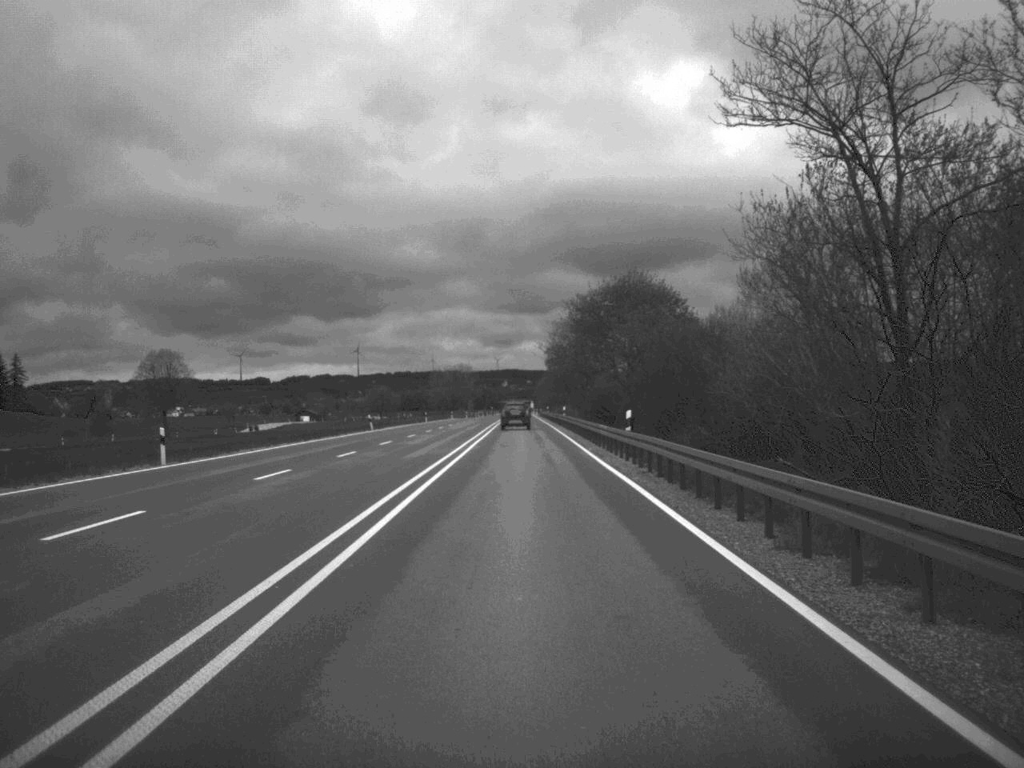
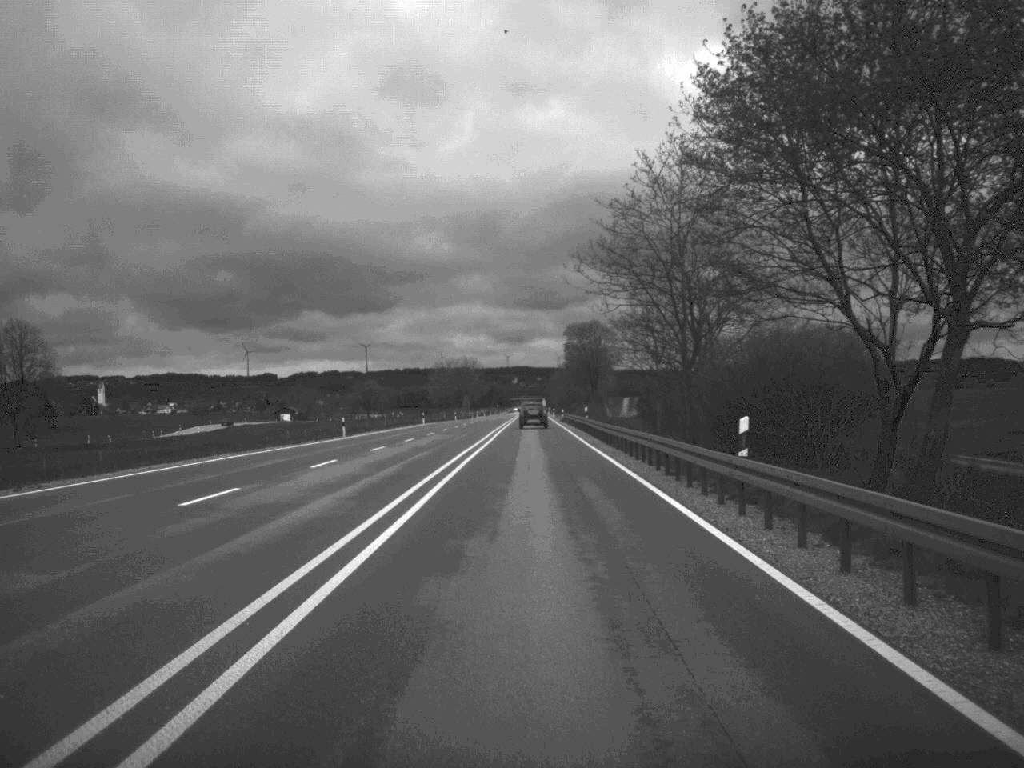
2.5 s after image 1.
(-0.4, +66.2) m; -1°
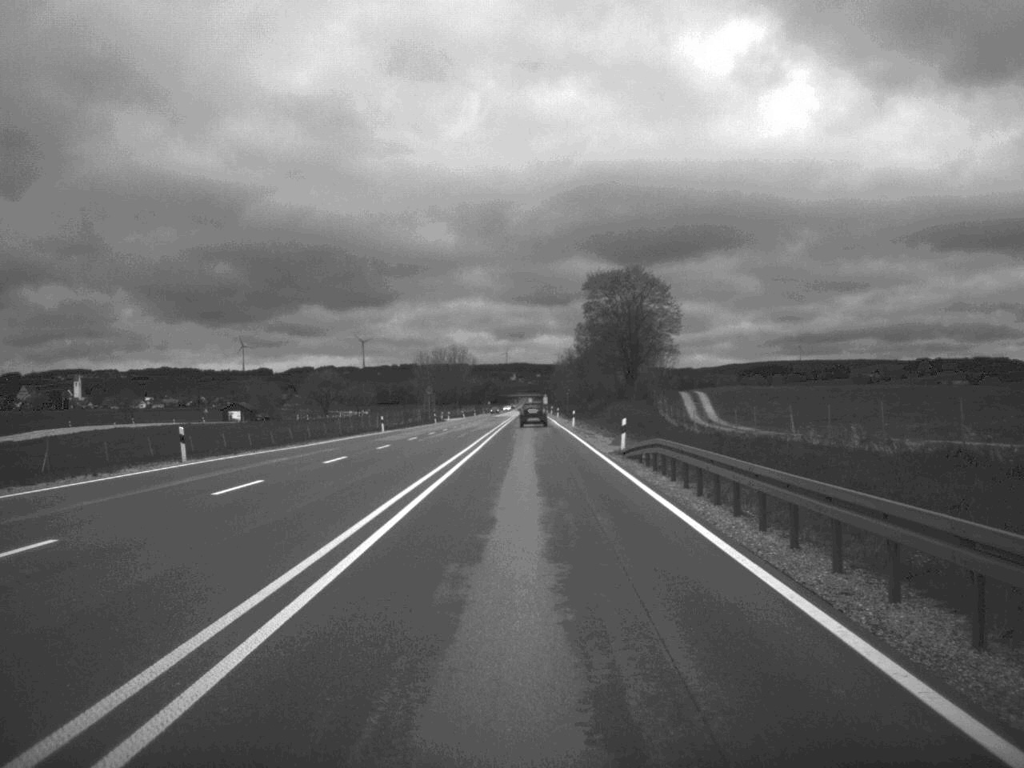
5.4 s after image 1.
(+0.2, +80.7) m; 0°
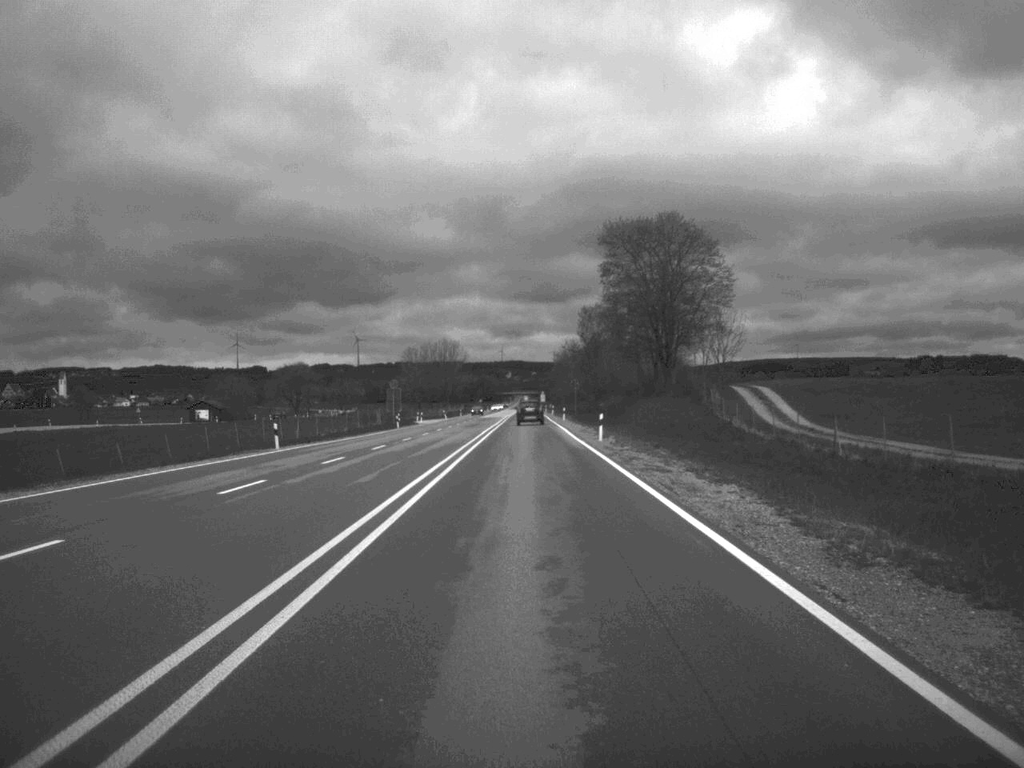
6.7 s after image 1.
(+0.1, +35.3) m; 0°
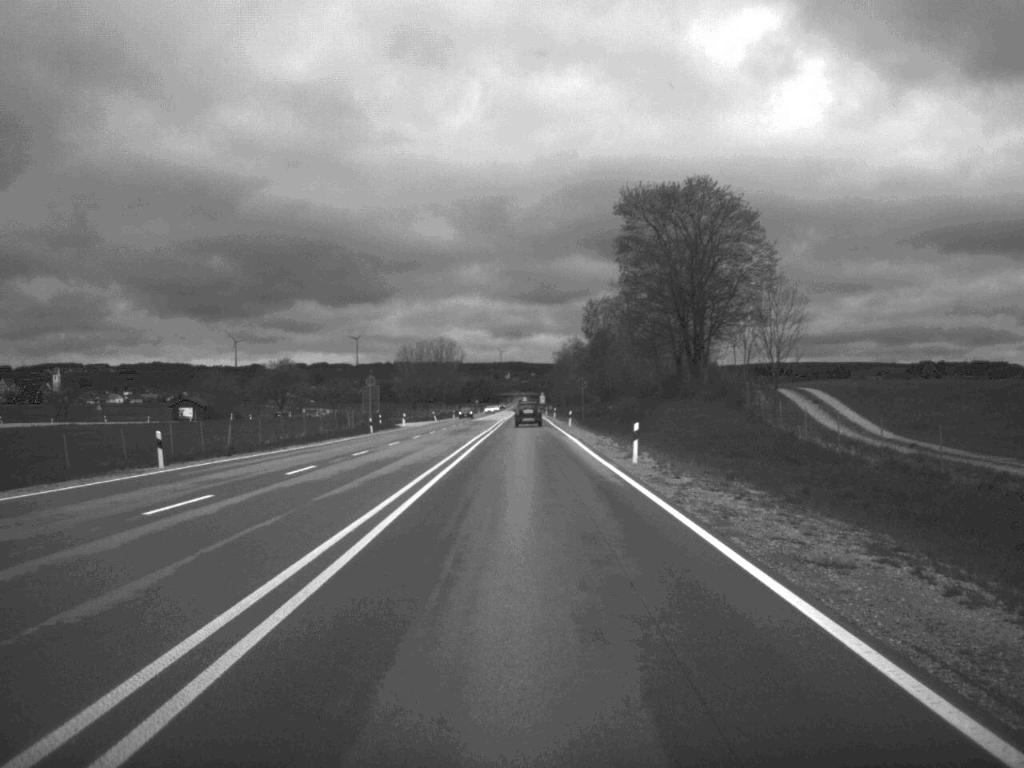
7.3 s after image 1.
(0.0, +16.2) m; 0°
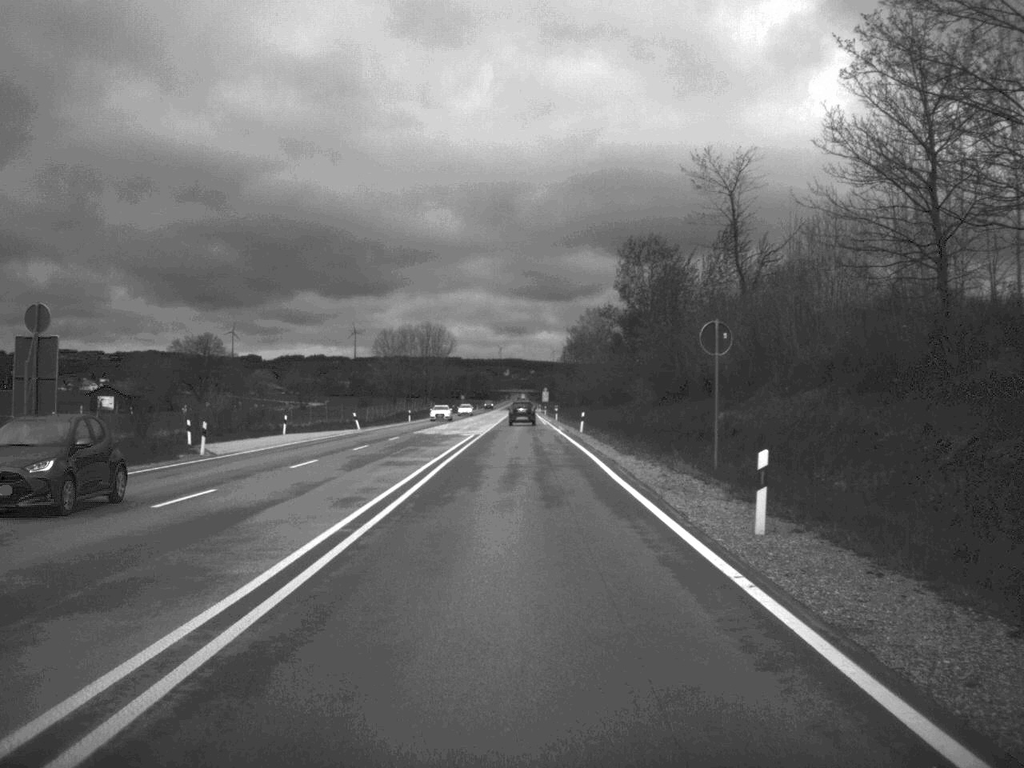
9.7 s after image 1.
(0.0, +67.2) m; 0°
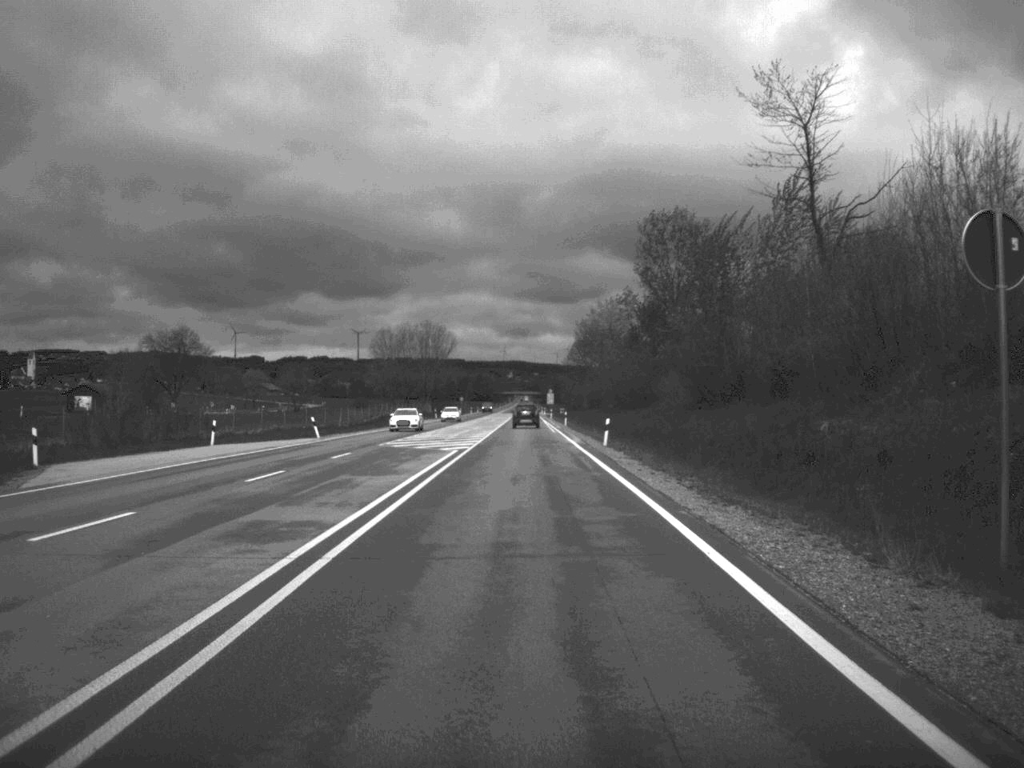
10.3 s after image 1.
(0.0, +17.1) m; 0°
